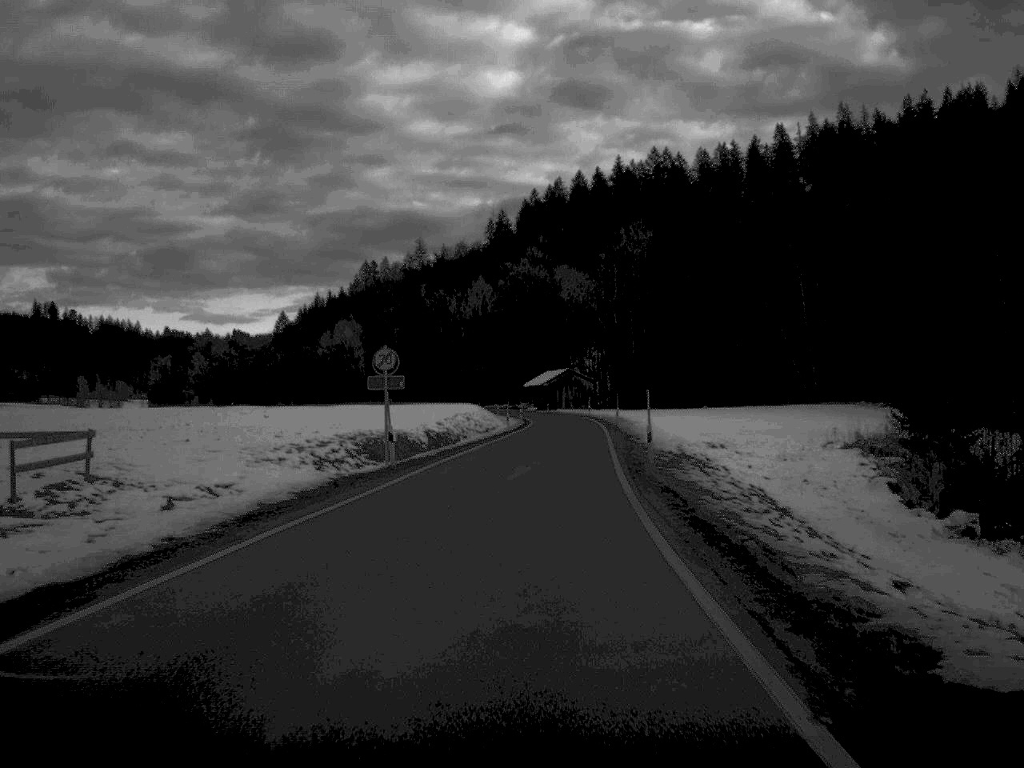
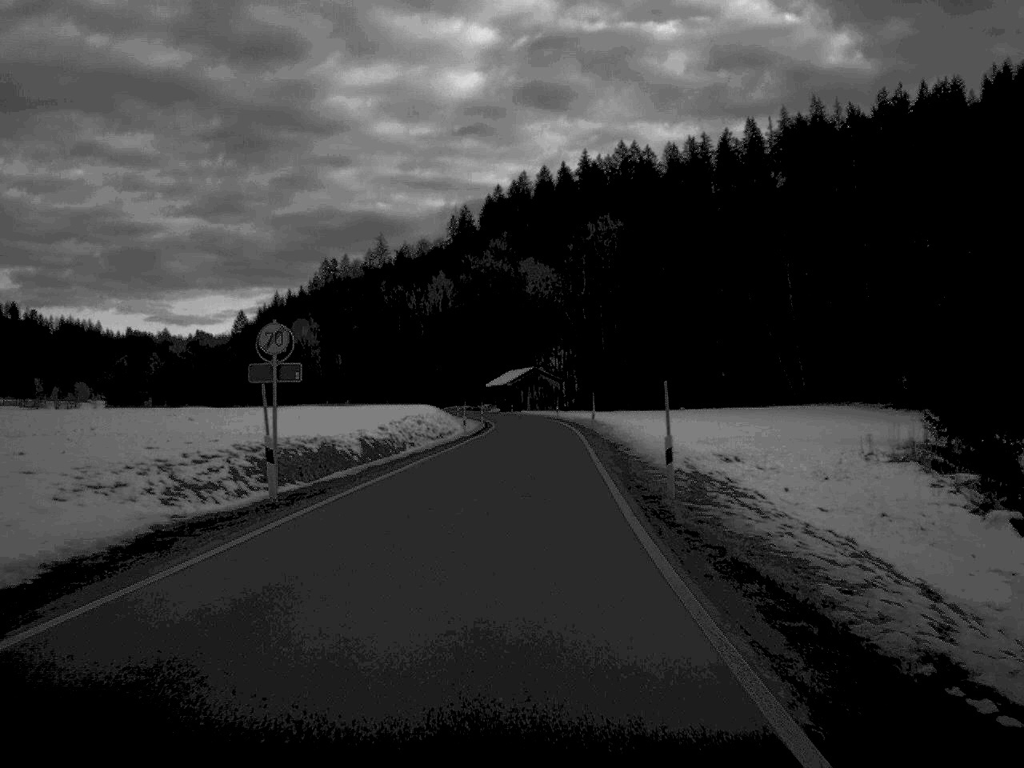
(+0.2, +11.5) m; +1°
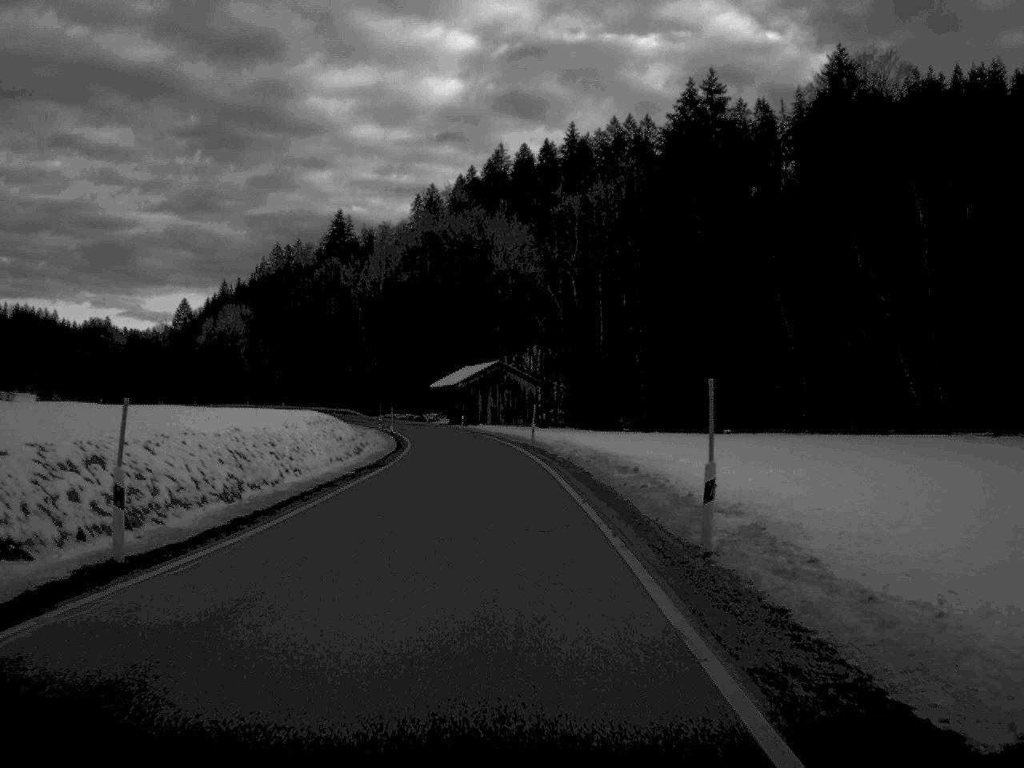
(+0.9, +51.5) m; +1°
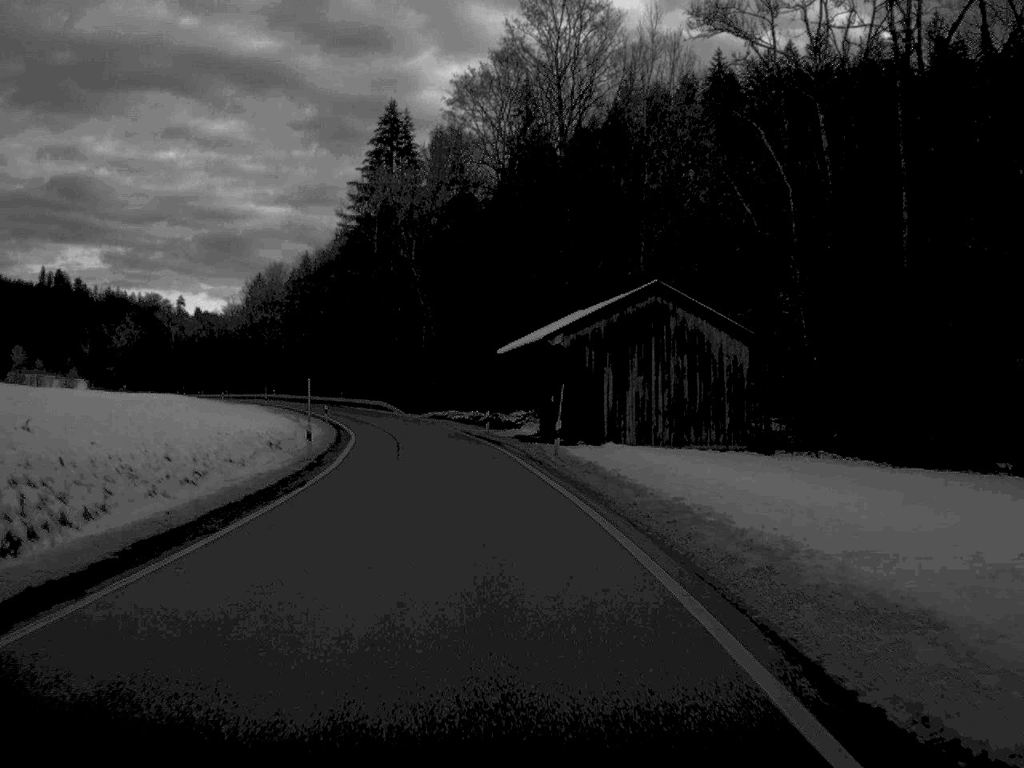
(-2.6, +65.8) m; -6°
